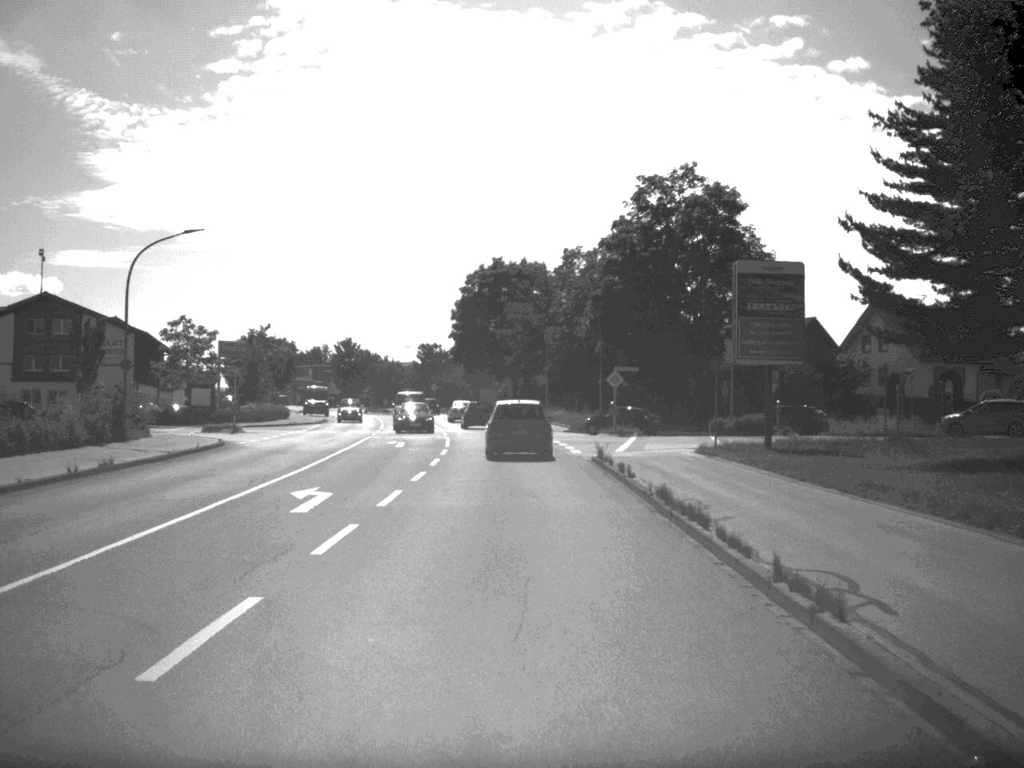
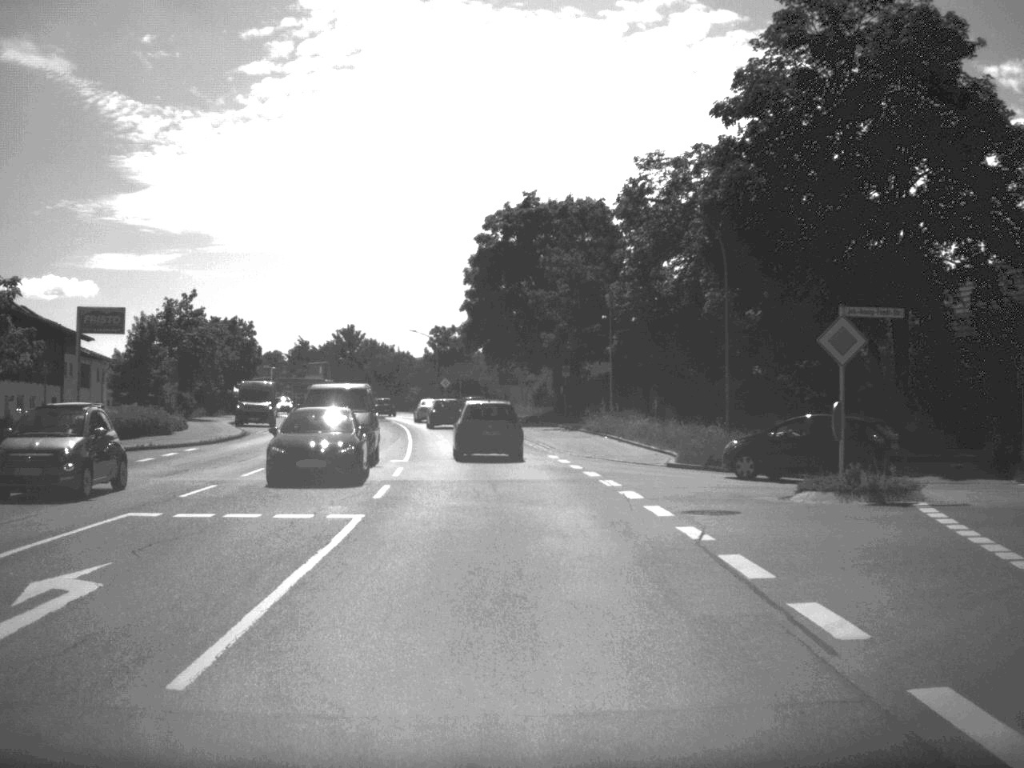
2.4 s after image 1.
(-0.5, +35.5) m; -2°
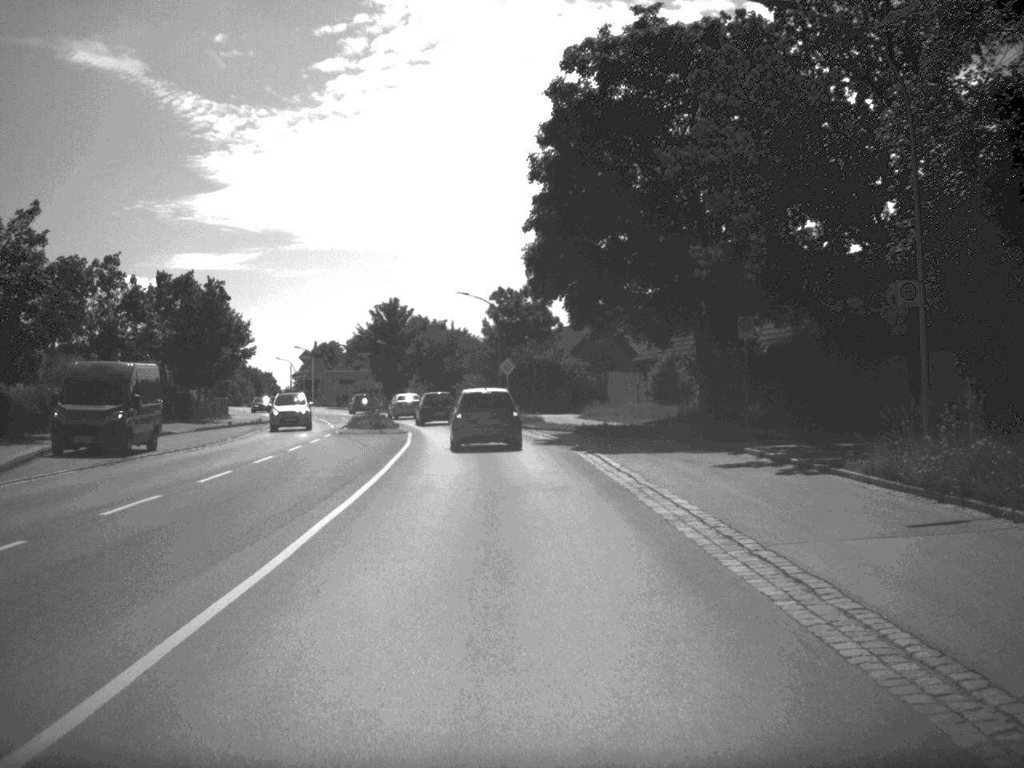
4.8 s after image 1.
(-1.2, +35.6) m; -4°
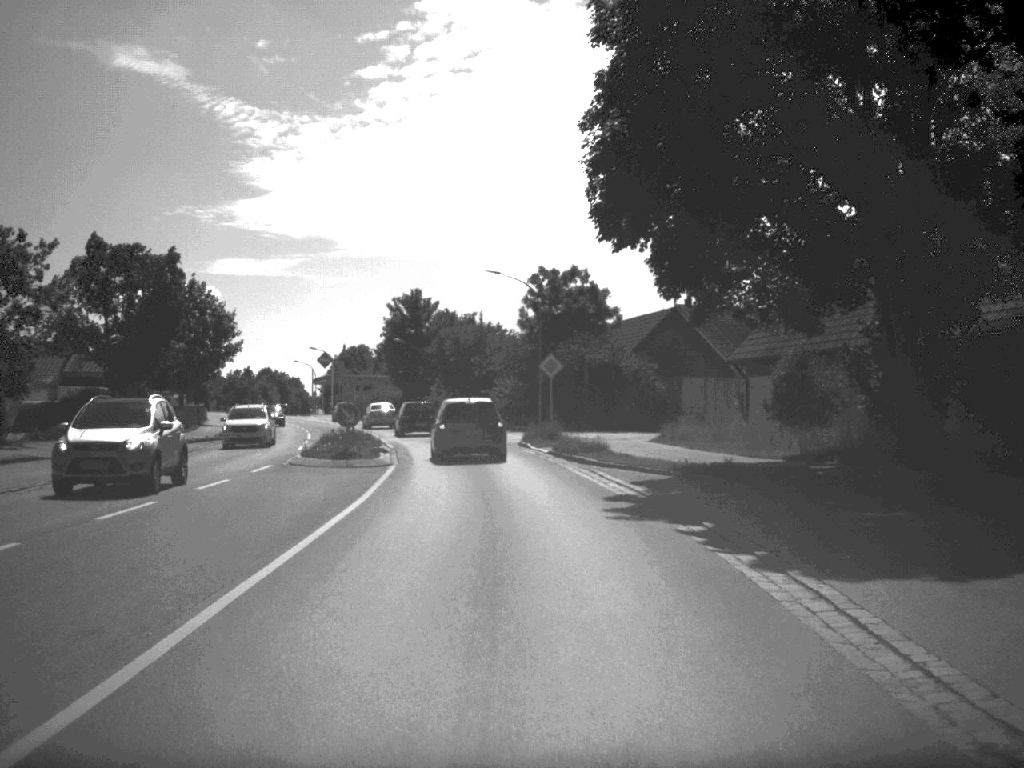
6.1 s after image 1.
(-0.3, +18.1) m; -2°
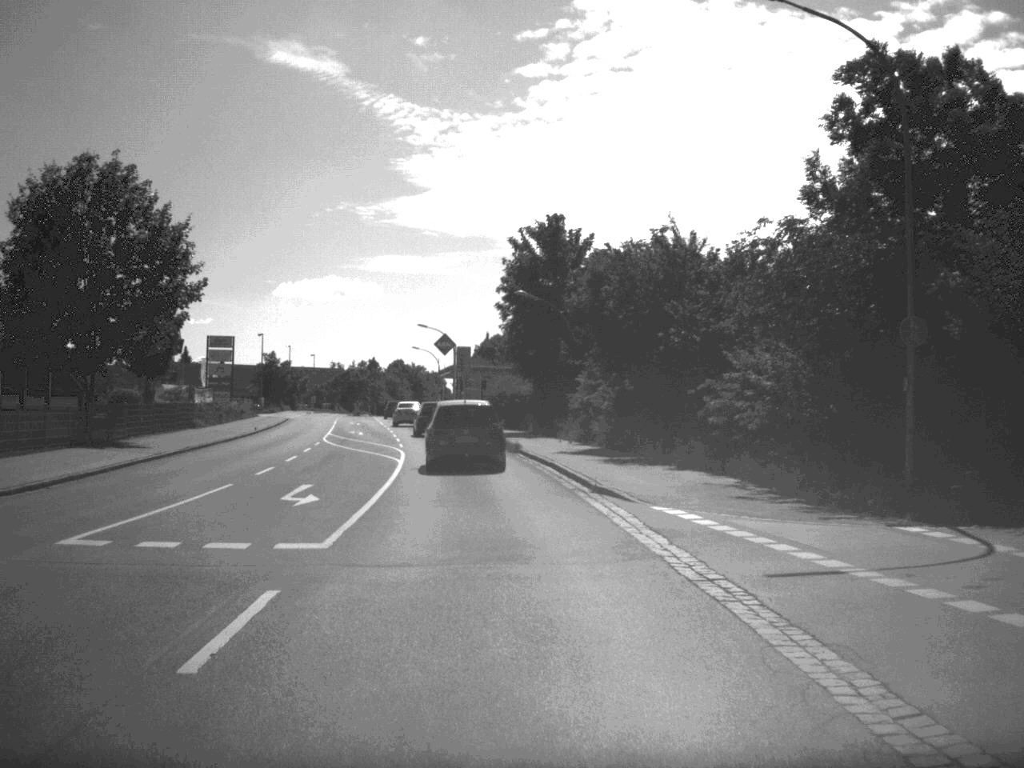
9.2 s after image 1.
(-2.3, +40.4) m; -8°
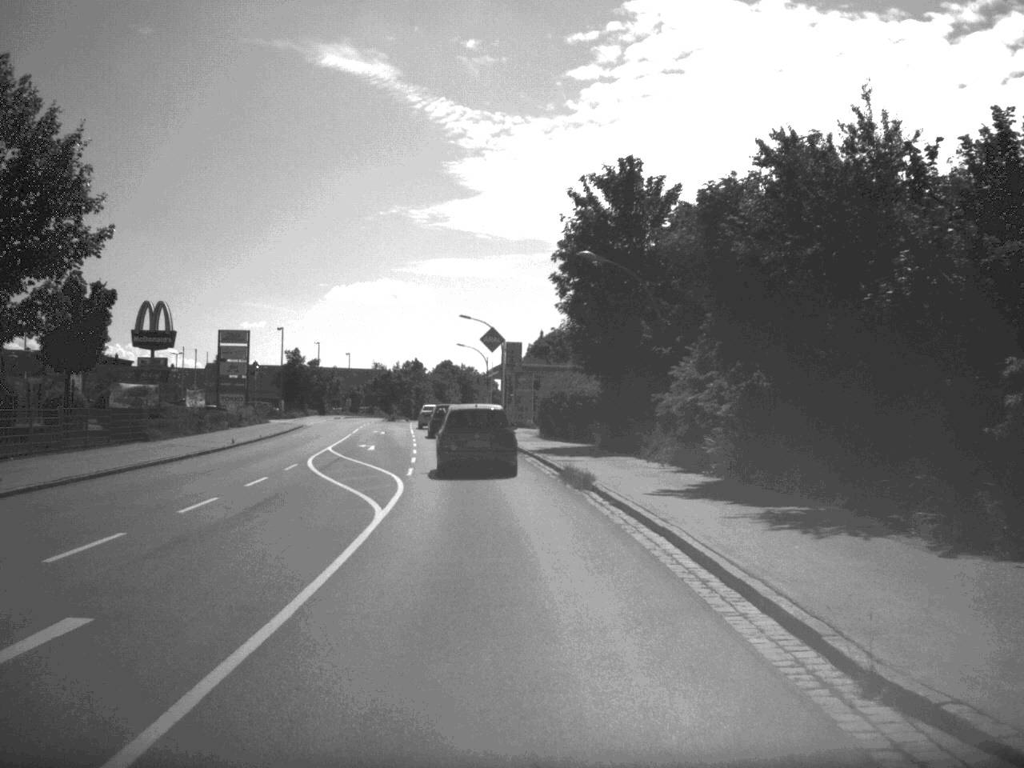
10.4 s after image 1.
(-0.3, +14.7) m; -2°
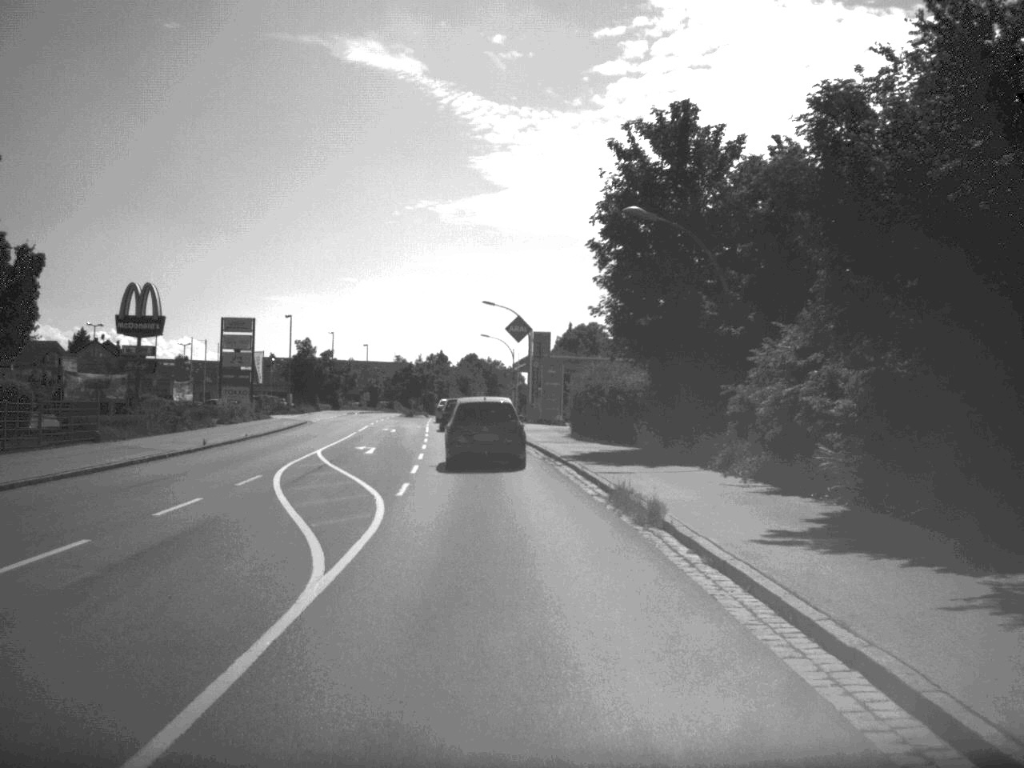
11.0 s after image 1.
(-0.1, +7.7) m; -1°
